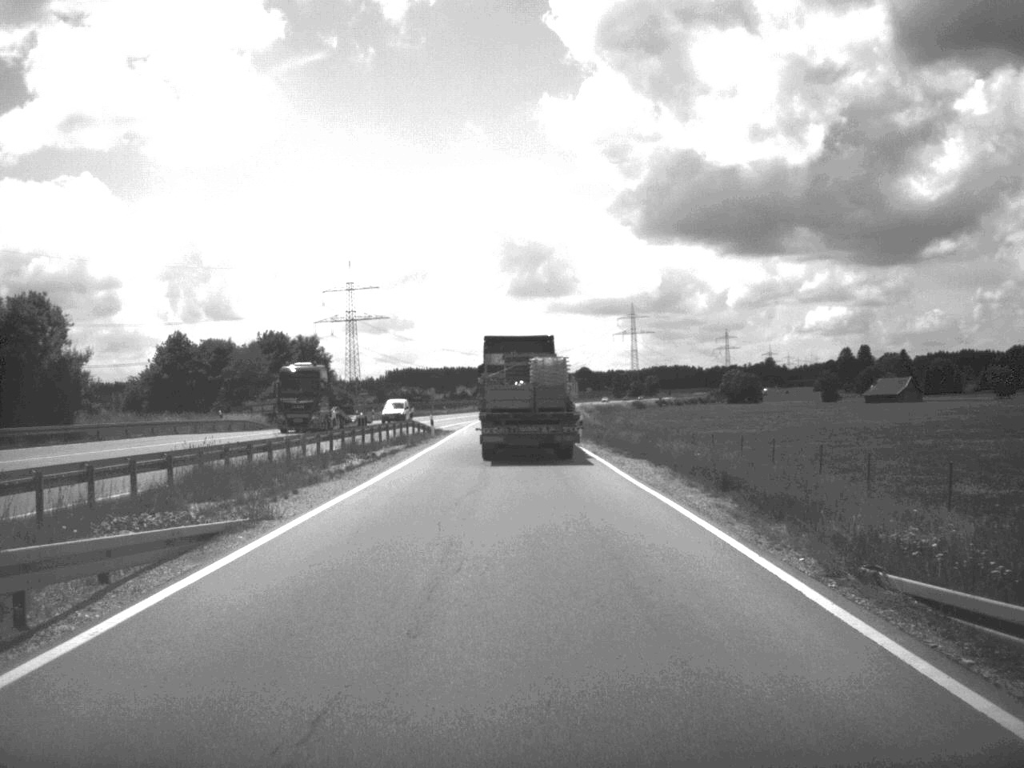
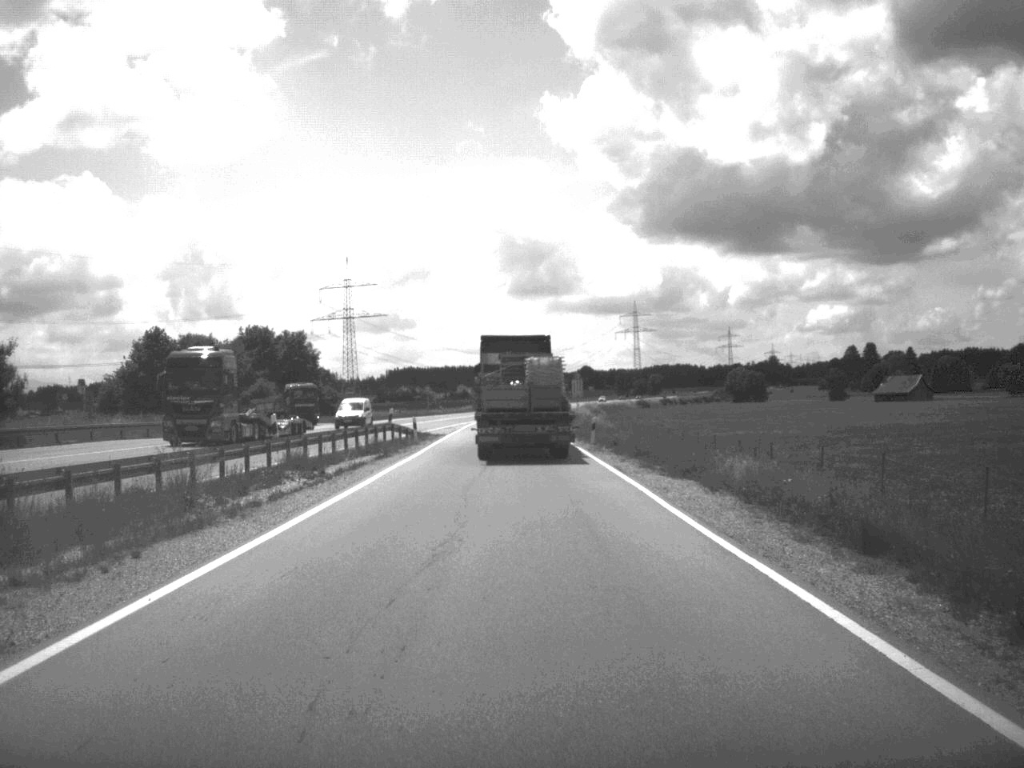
(0.0, +9.5) m; 0°
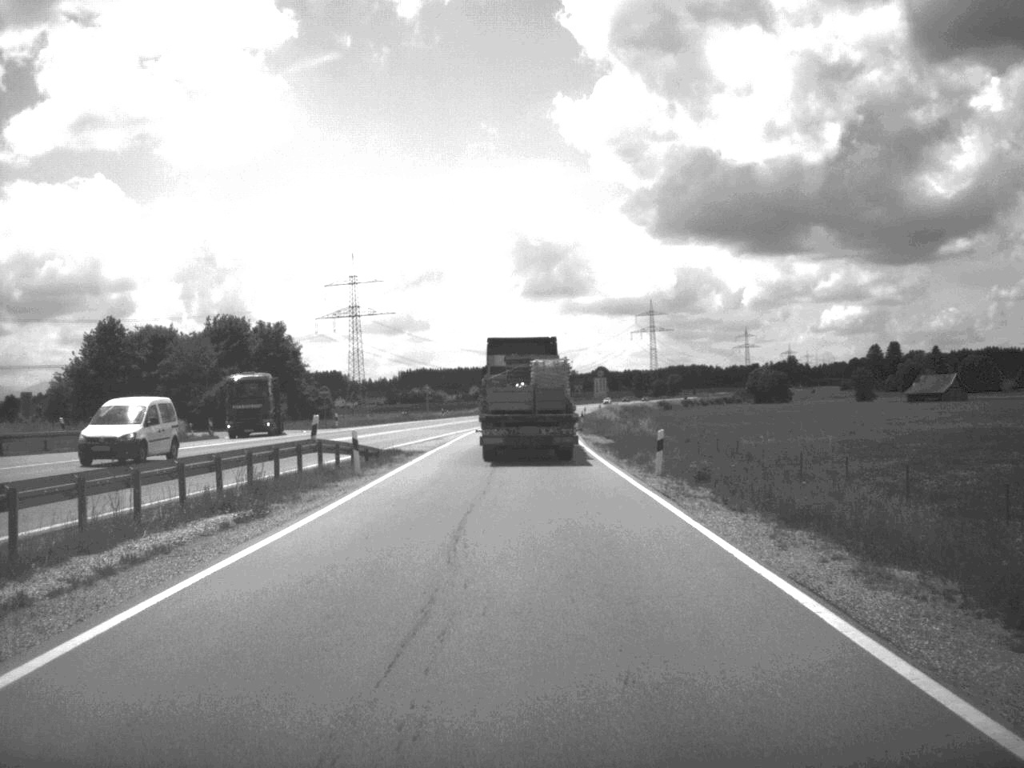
(-0.1, +19.6) m; -1°
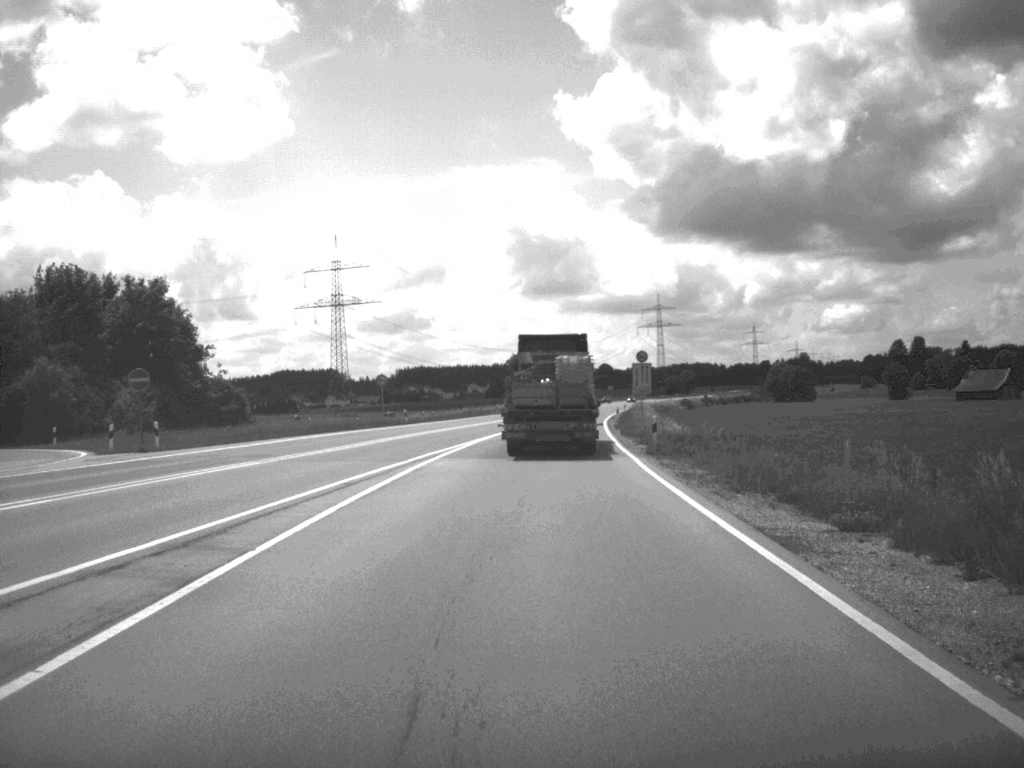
(-0.3, +41.5) m; 0°
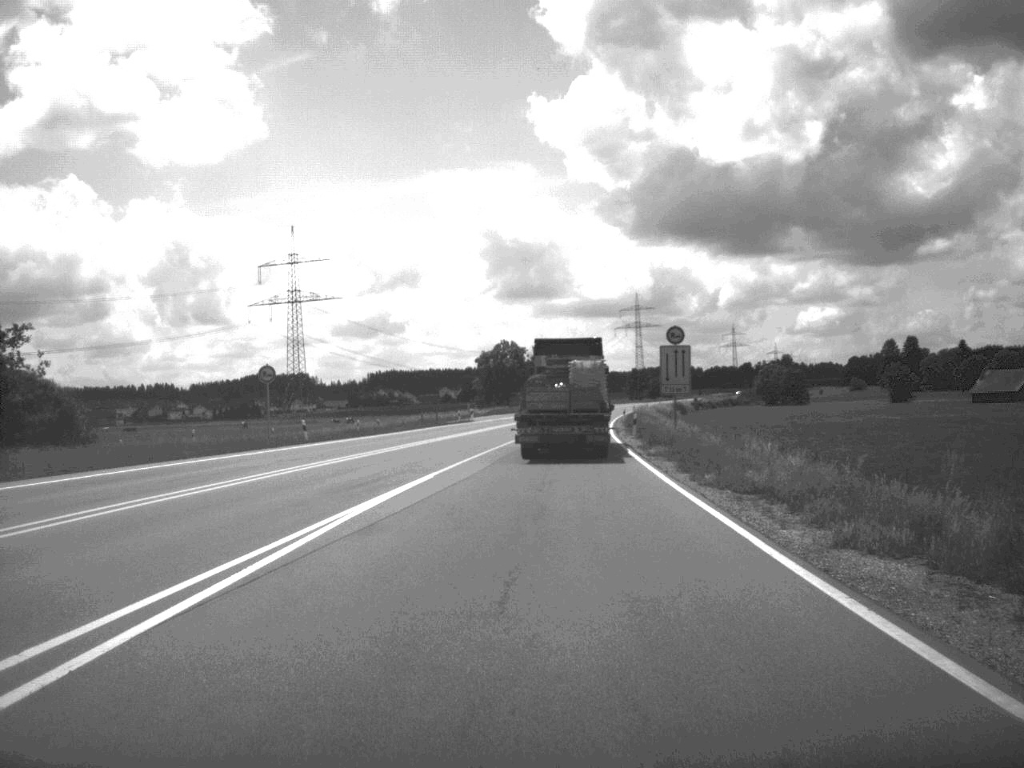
(+0.3, +30.4) m; +1°
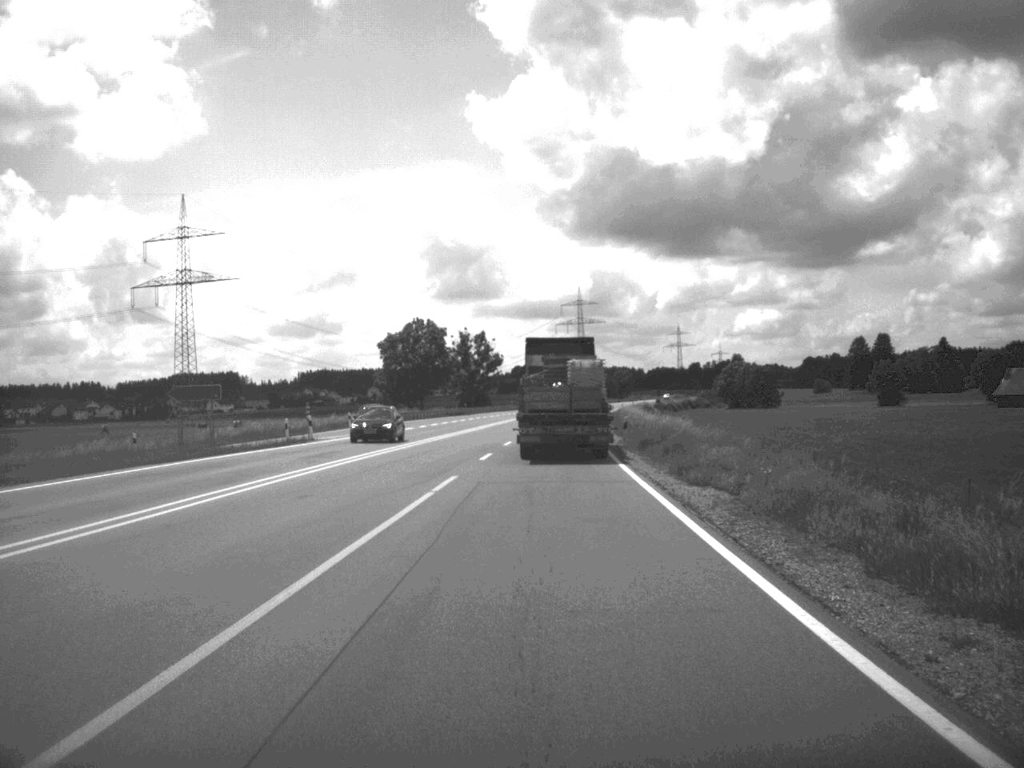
(+1.6, +54.6) m; +3°
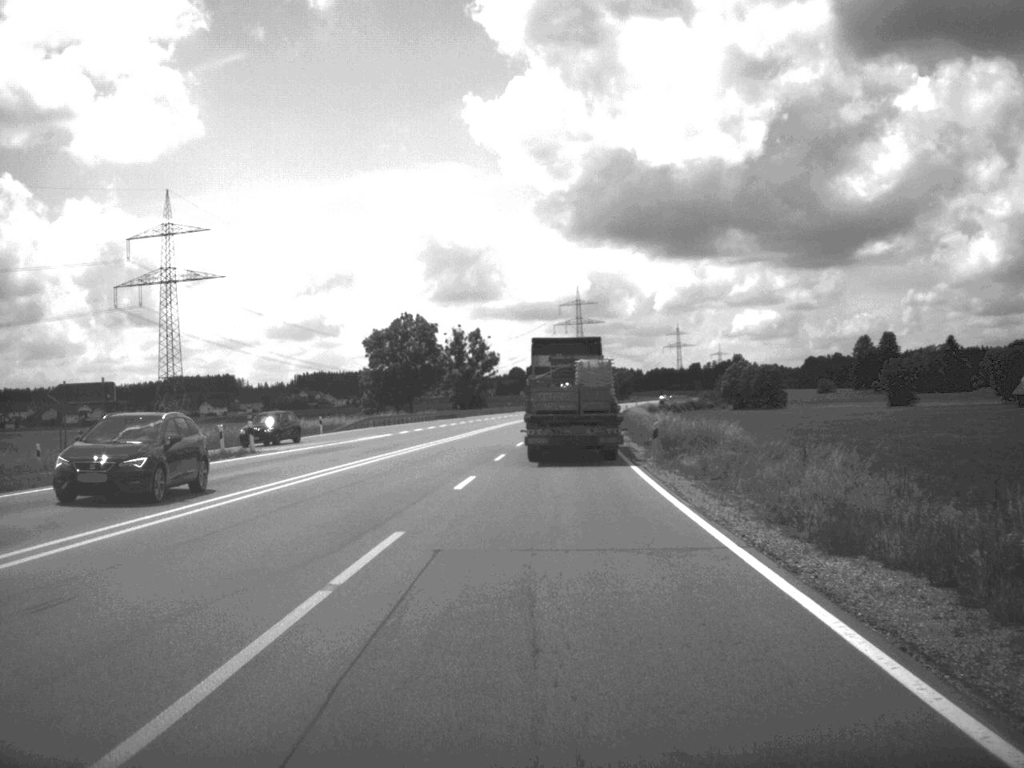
(0.0, +11.0) m; 0°
